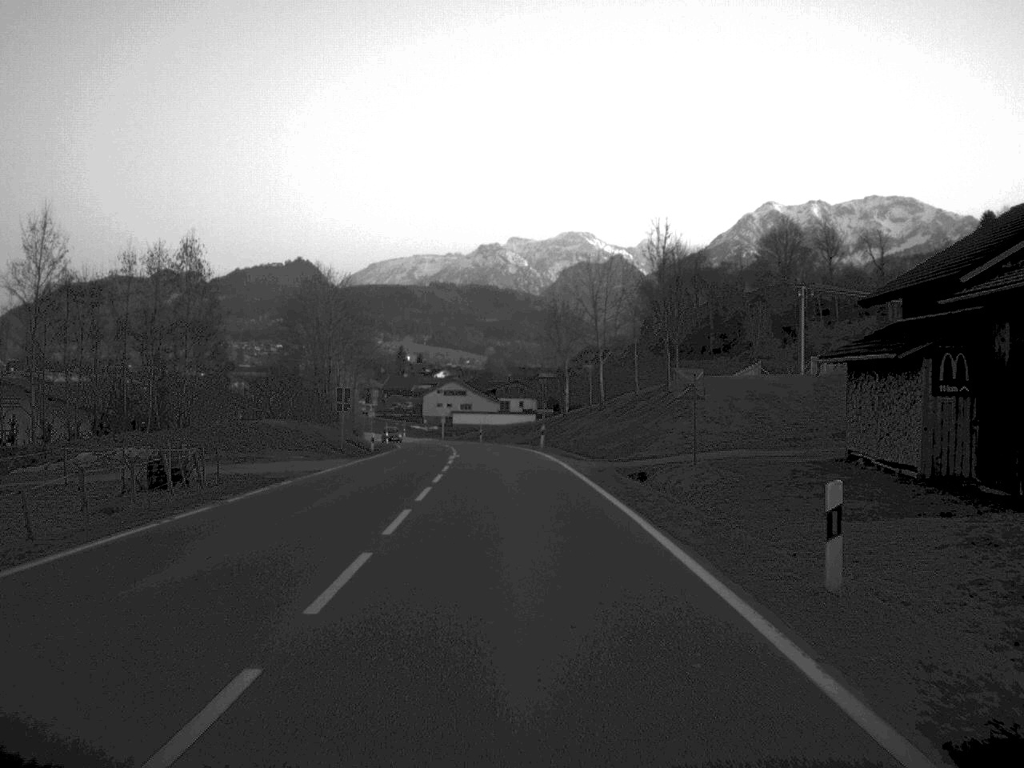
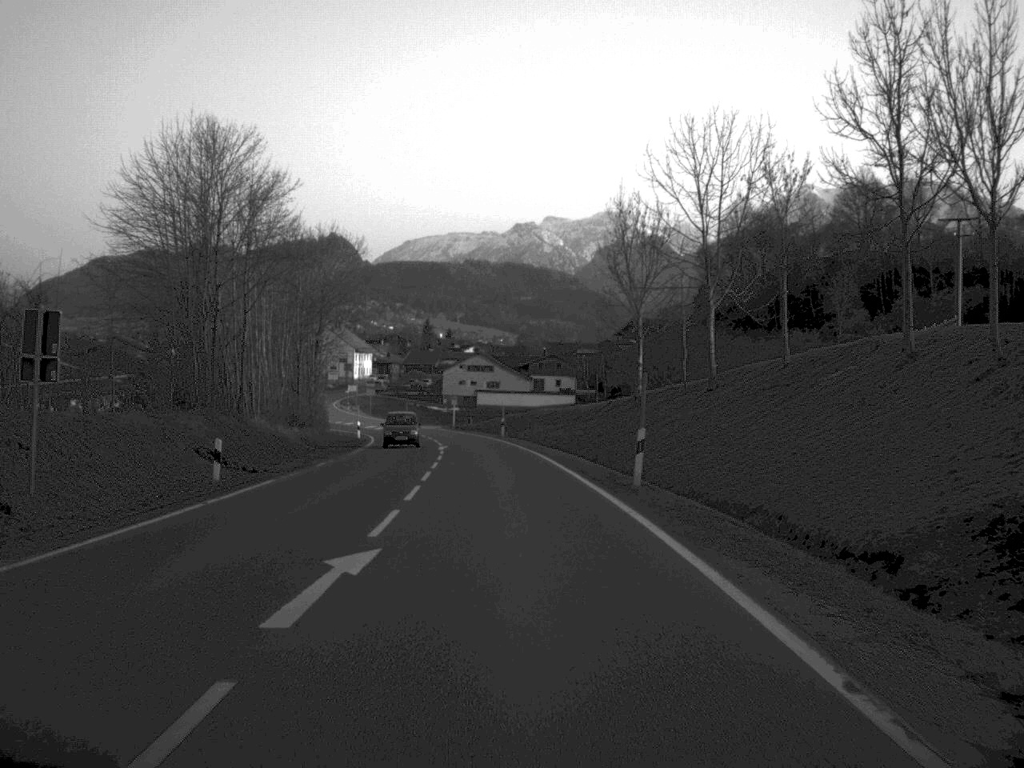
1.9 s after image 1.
(-0.6, +36.2) m; -1°
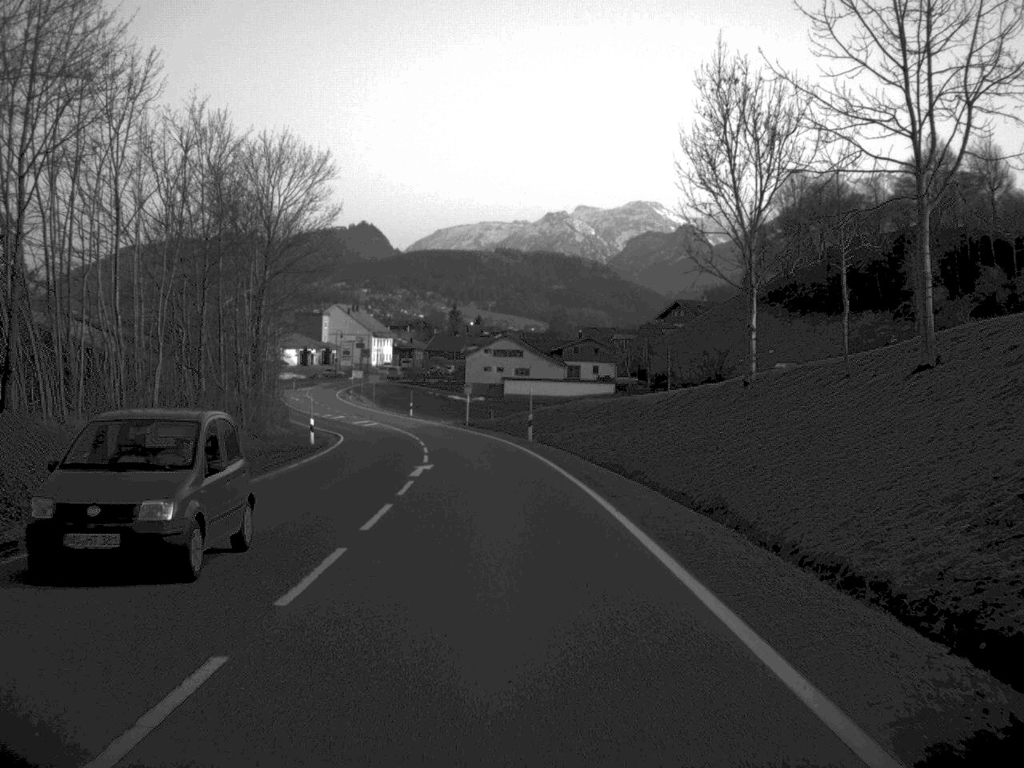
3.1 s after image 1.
(-0.2, +23.0) m; -1°
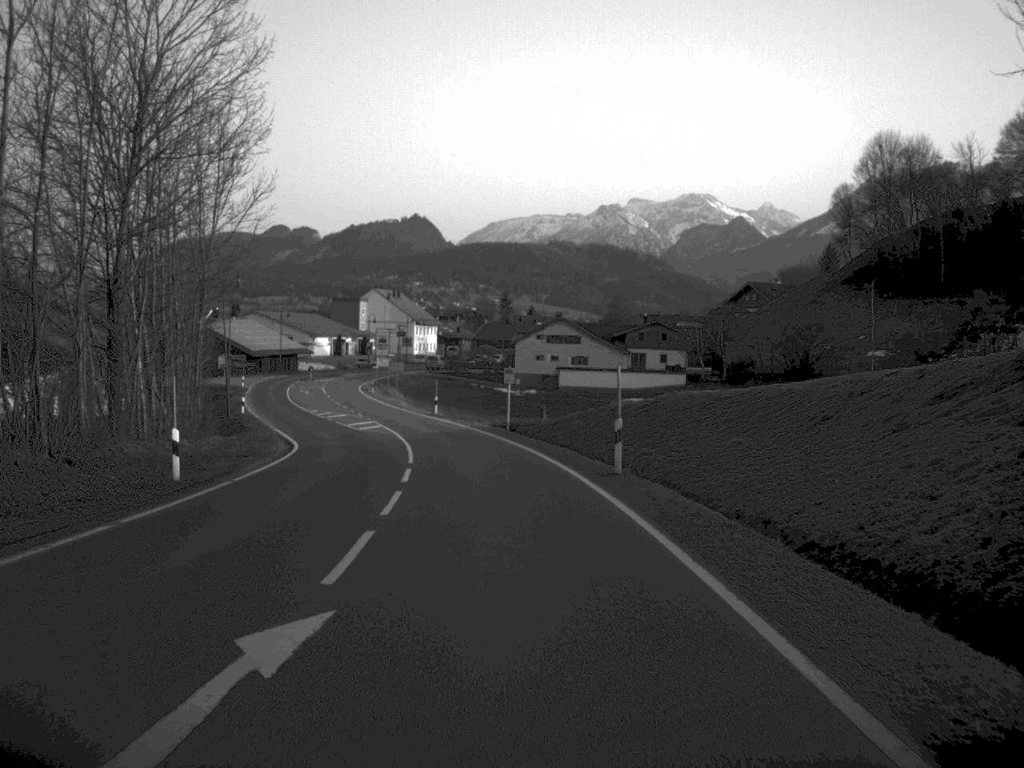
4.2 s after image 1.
(-0.5, +23.0) m; -2°
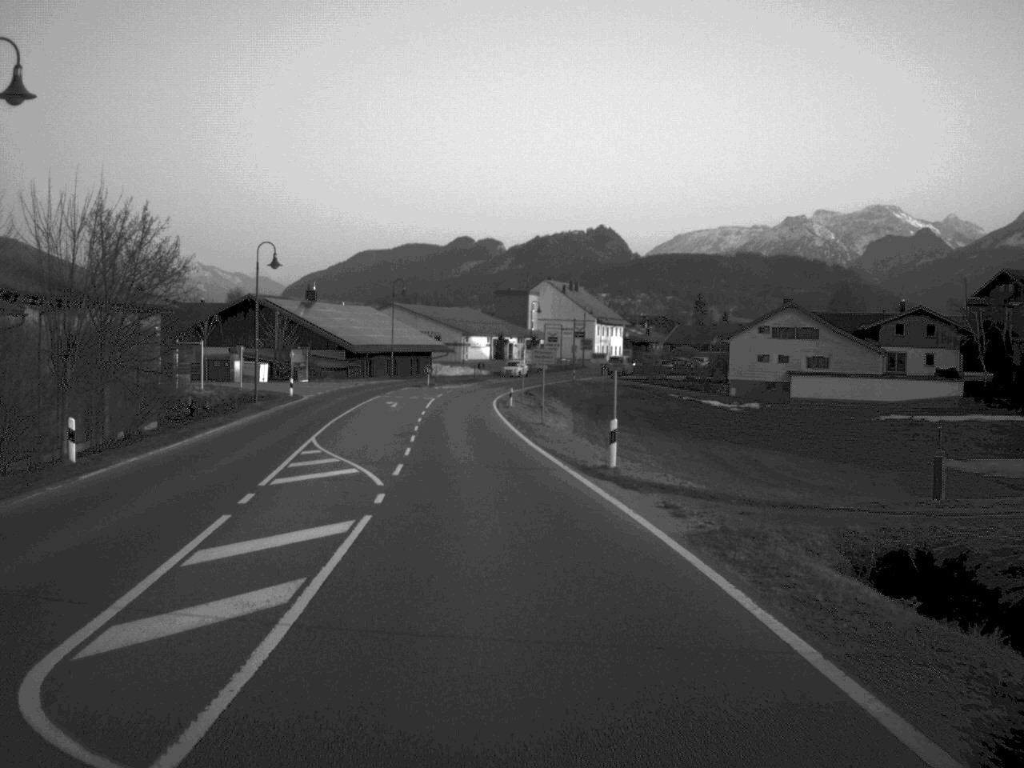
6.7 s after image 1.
(-2.7, +43.5) m; -8°
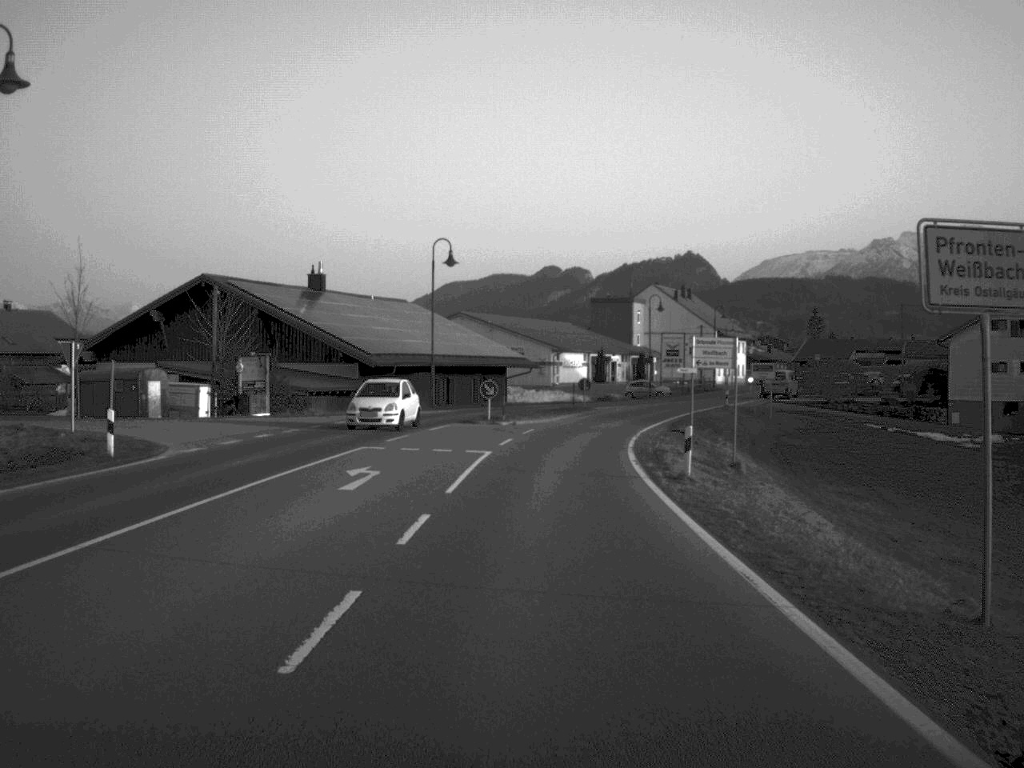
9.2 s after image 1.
(-1.8, +39.2) m; -4°
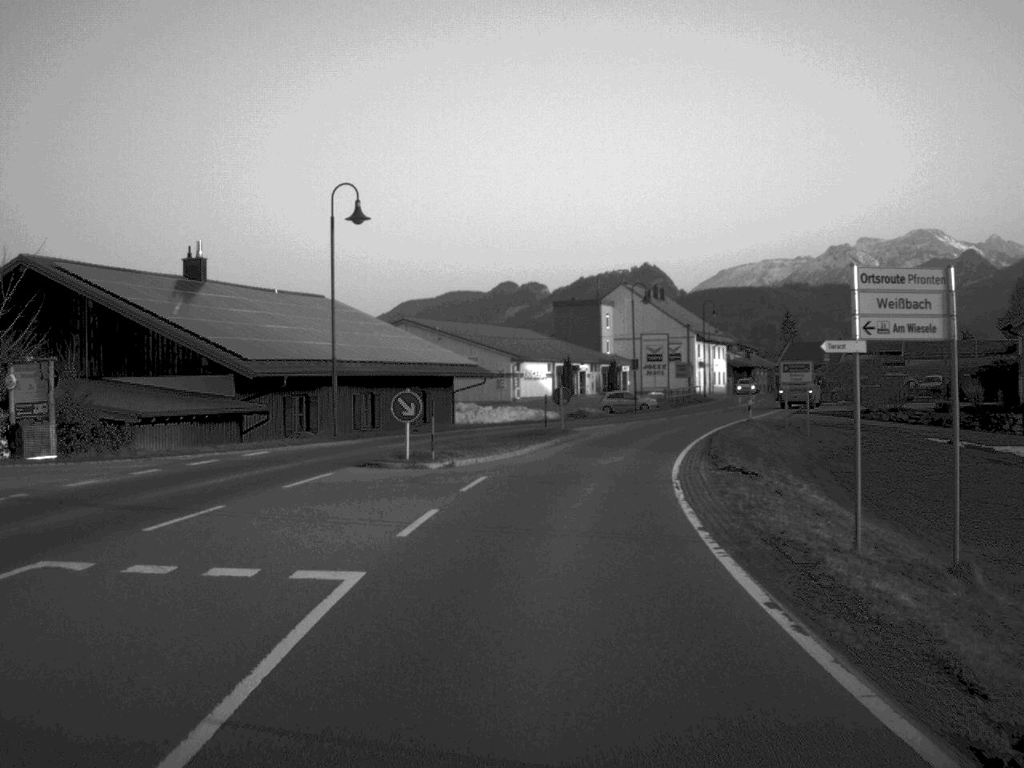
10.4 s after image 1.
(+0.2, +18.4) m; +2°
